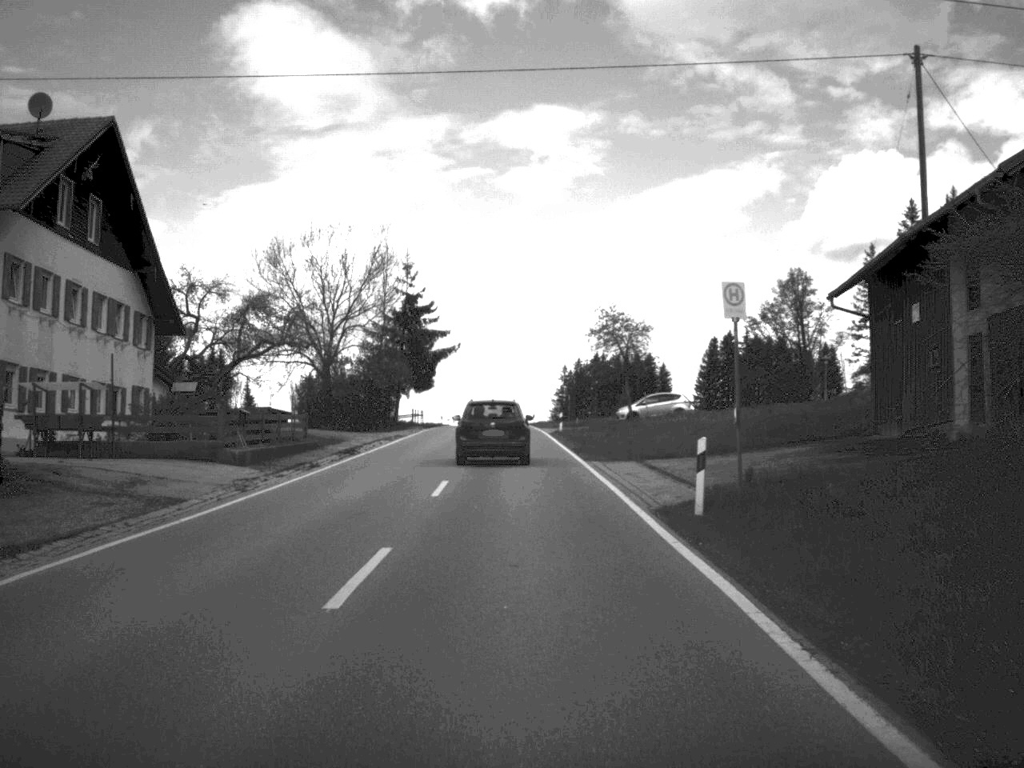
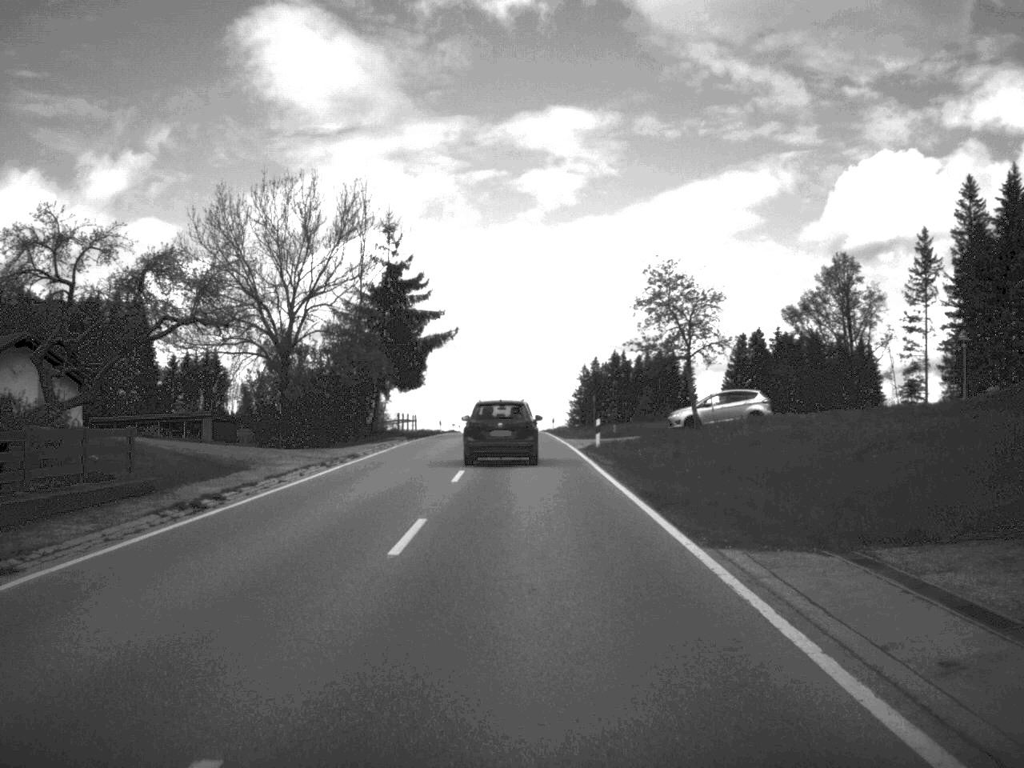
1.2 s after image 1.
(-0.1, +19.7) m; -1°
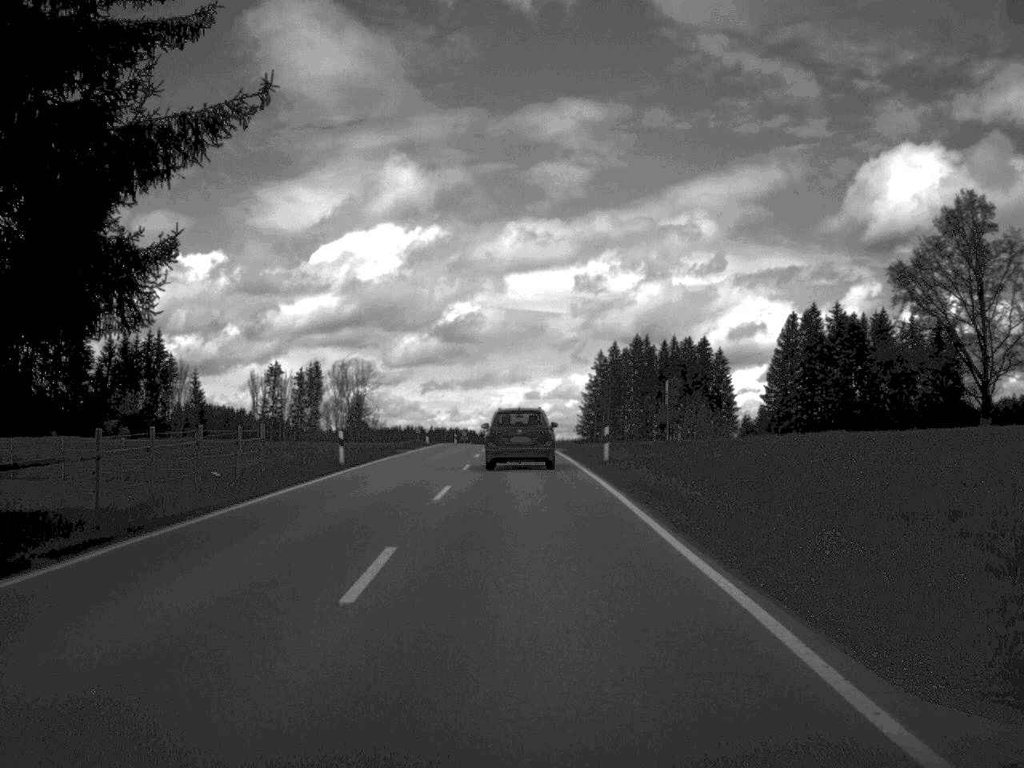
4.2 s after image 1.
(-0.3, +50.0) m; 0°
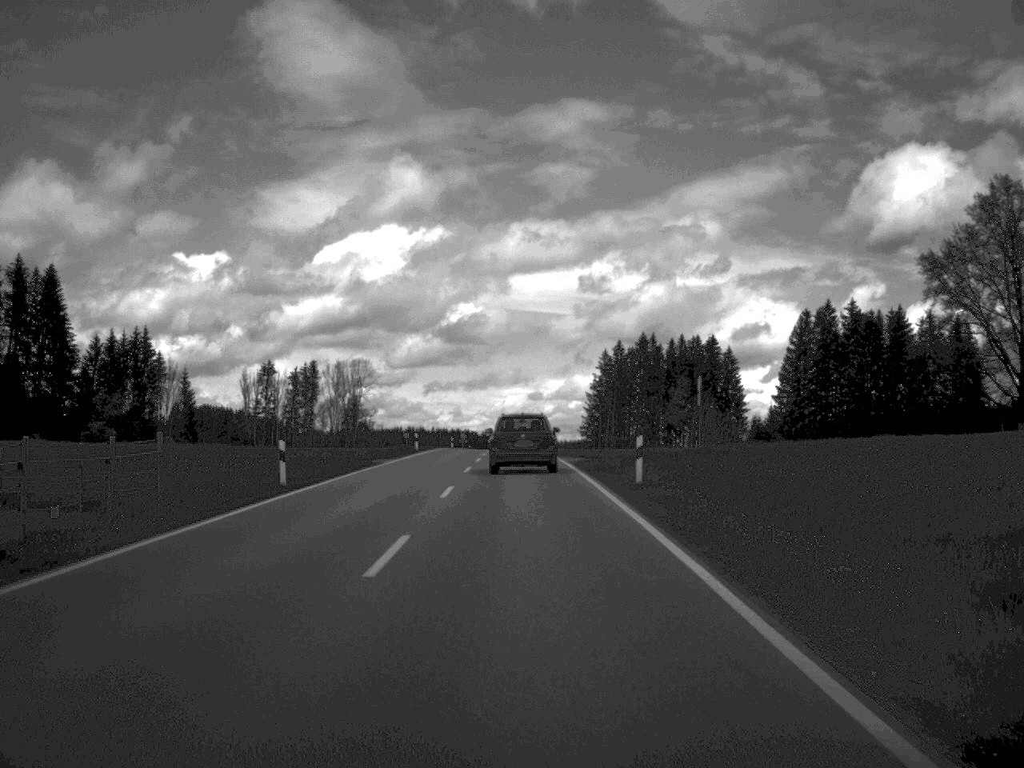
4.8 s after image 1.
(0.0, +9.6) m; 0°
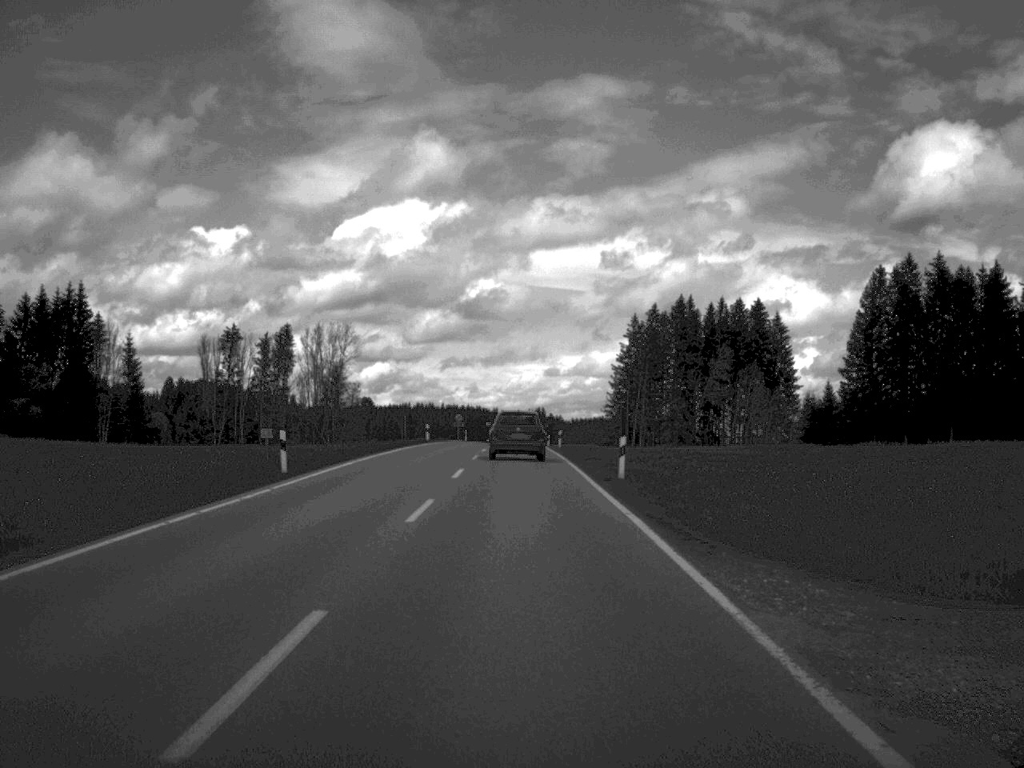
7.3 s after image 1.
(-0.2, +41.5) m; -1°
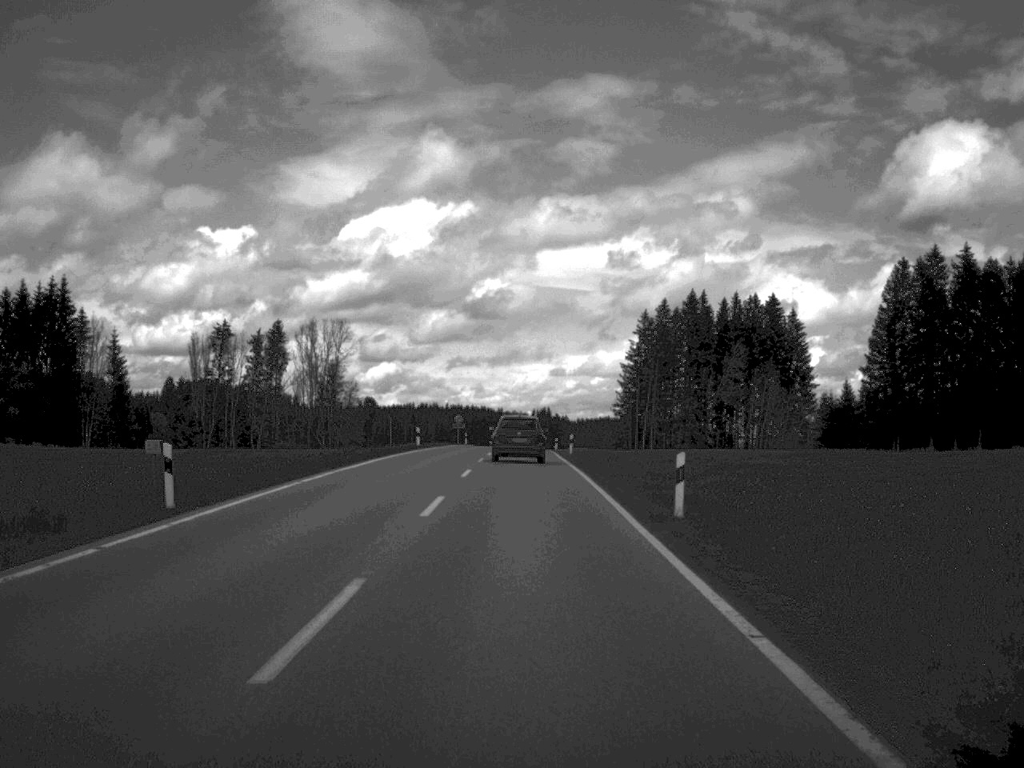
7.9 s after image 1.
(0.0, +9.9) m; 0°
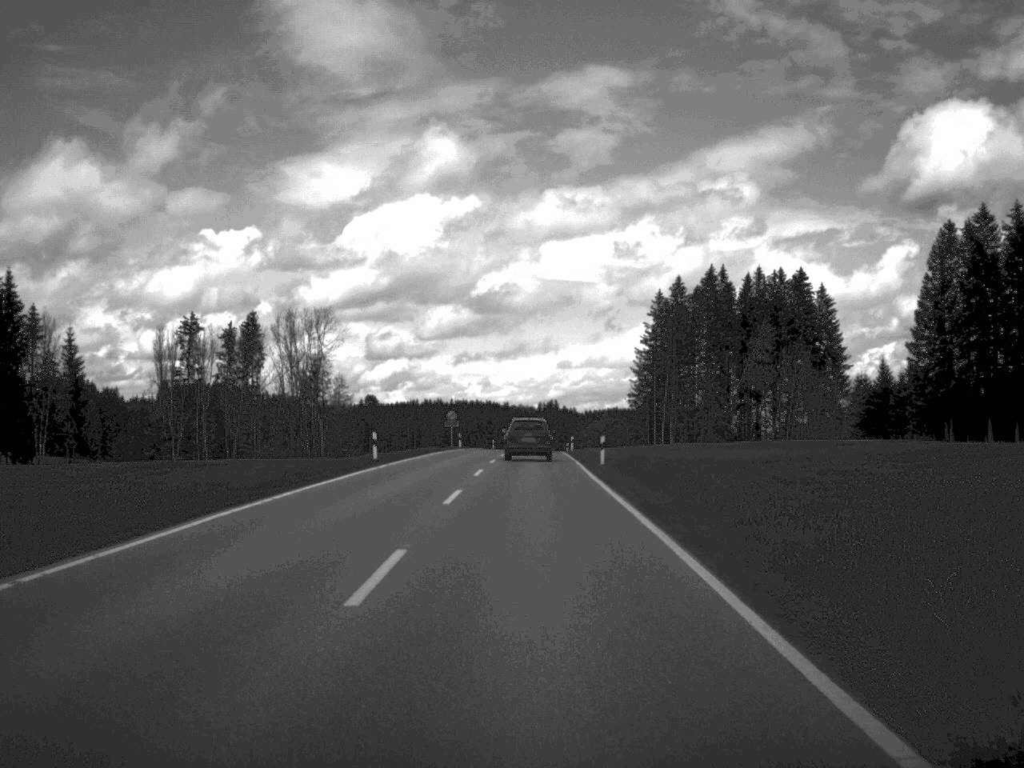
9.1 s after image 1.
(-0.1, +20.8) m; 0°
